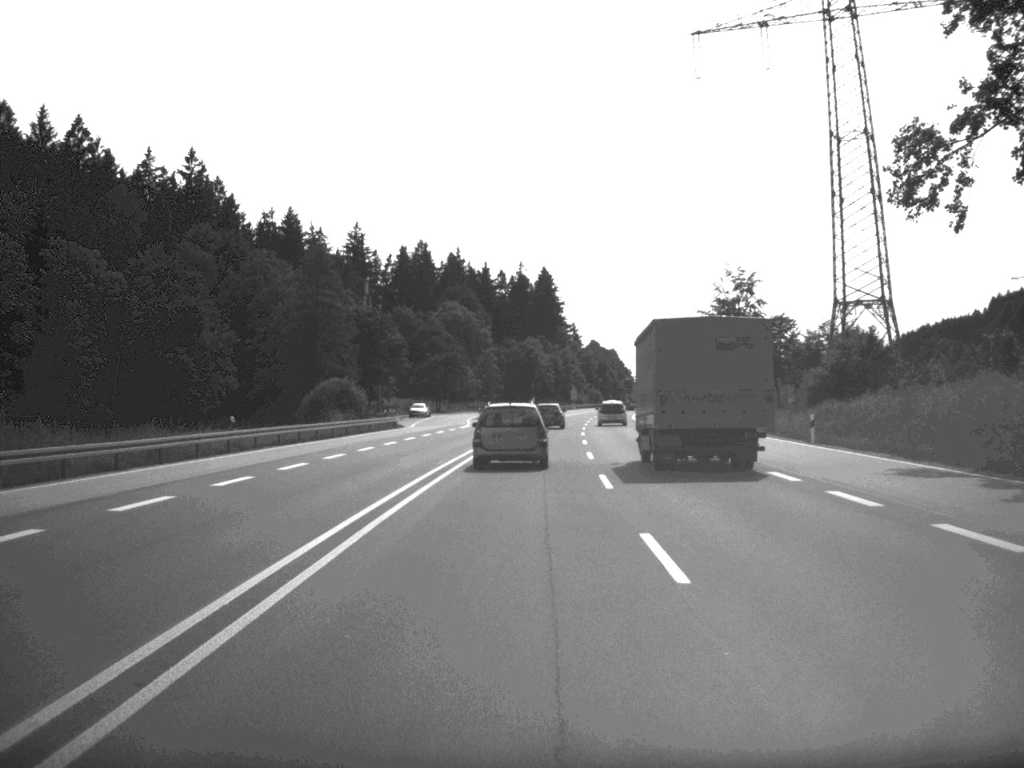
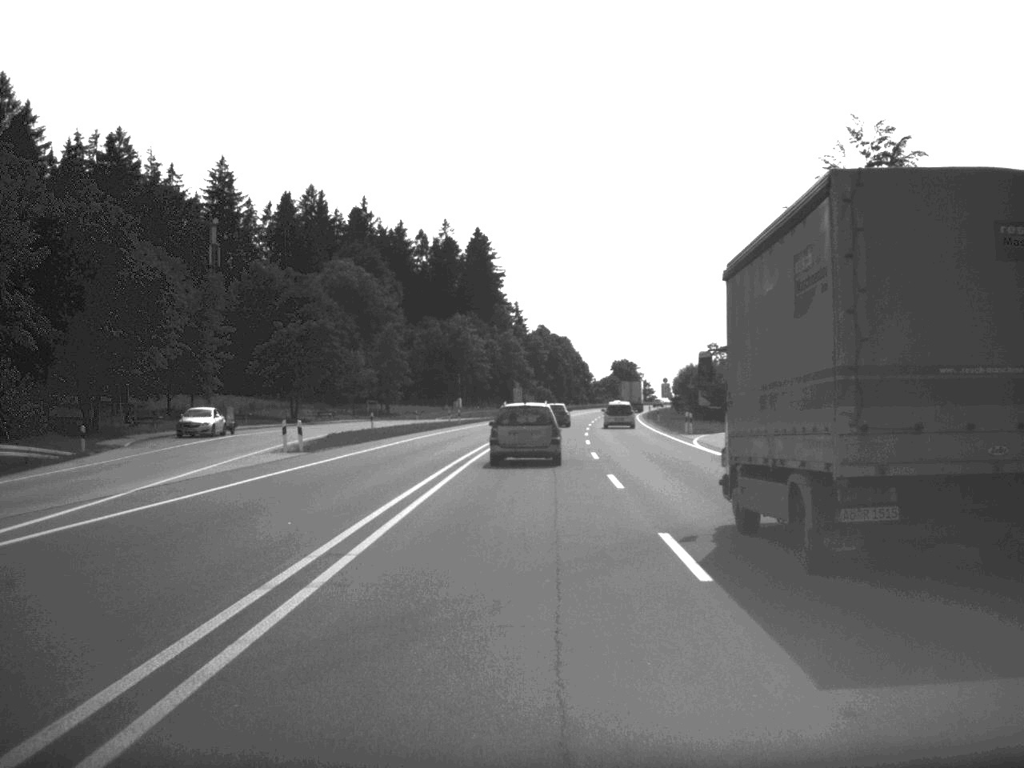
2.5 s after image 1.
(+1.7, +71.0) m; +3°
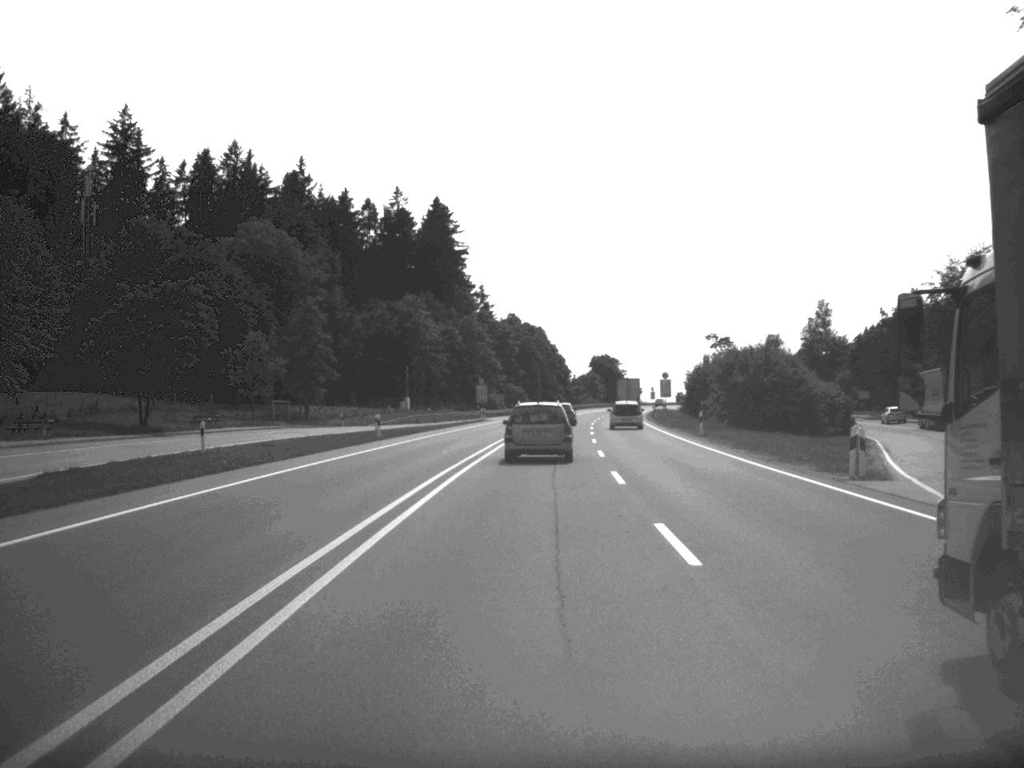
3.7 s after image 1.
(+0.4, +34.5) m; +1°
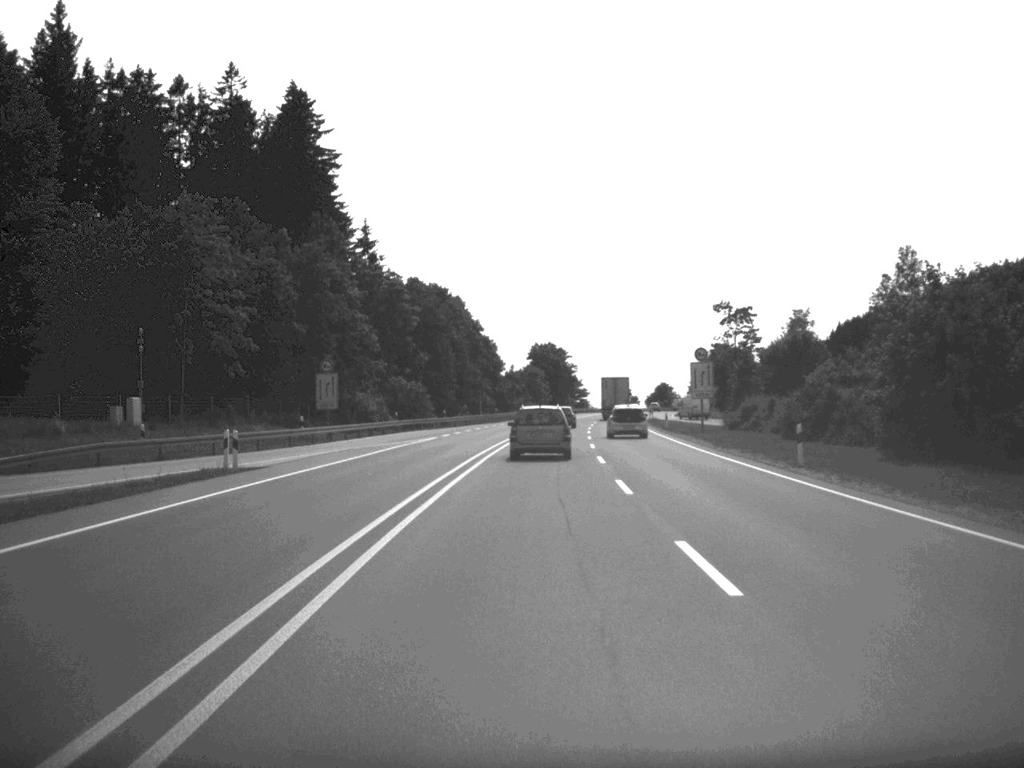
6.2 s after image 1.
(+2.0, +72.8) m; +3°
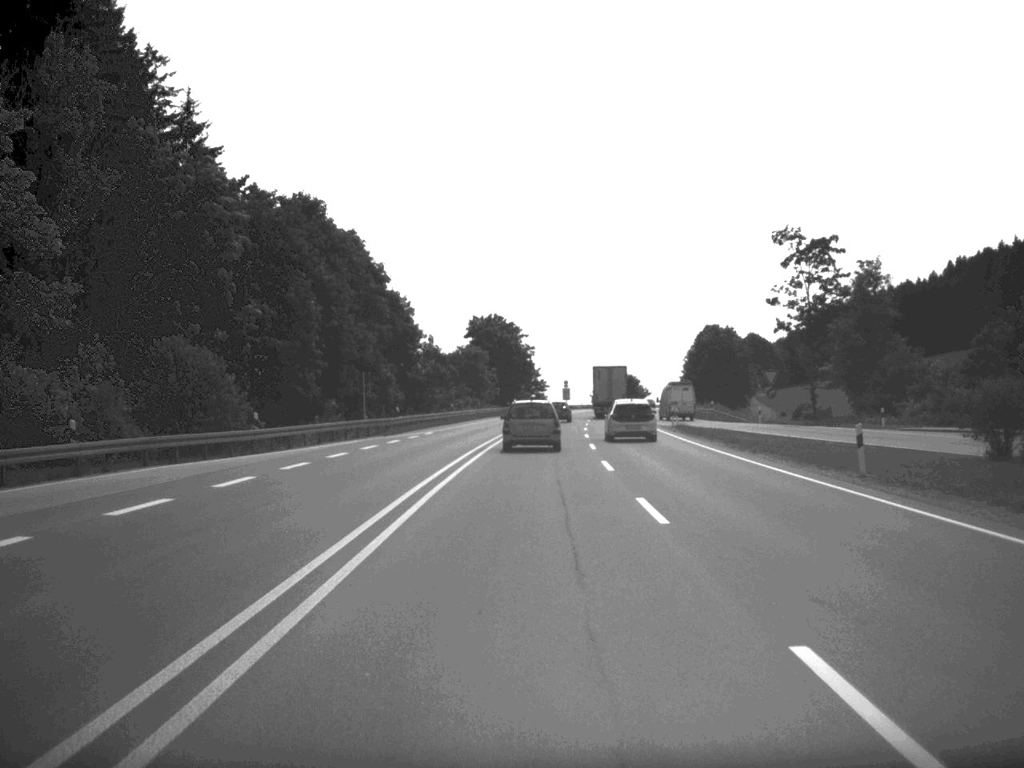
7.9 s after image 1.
(+1.0, +53.7) m; +2°
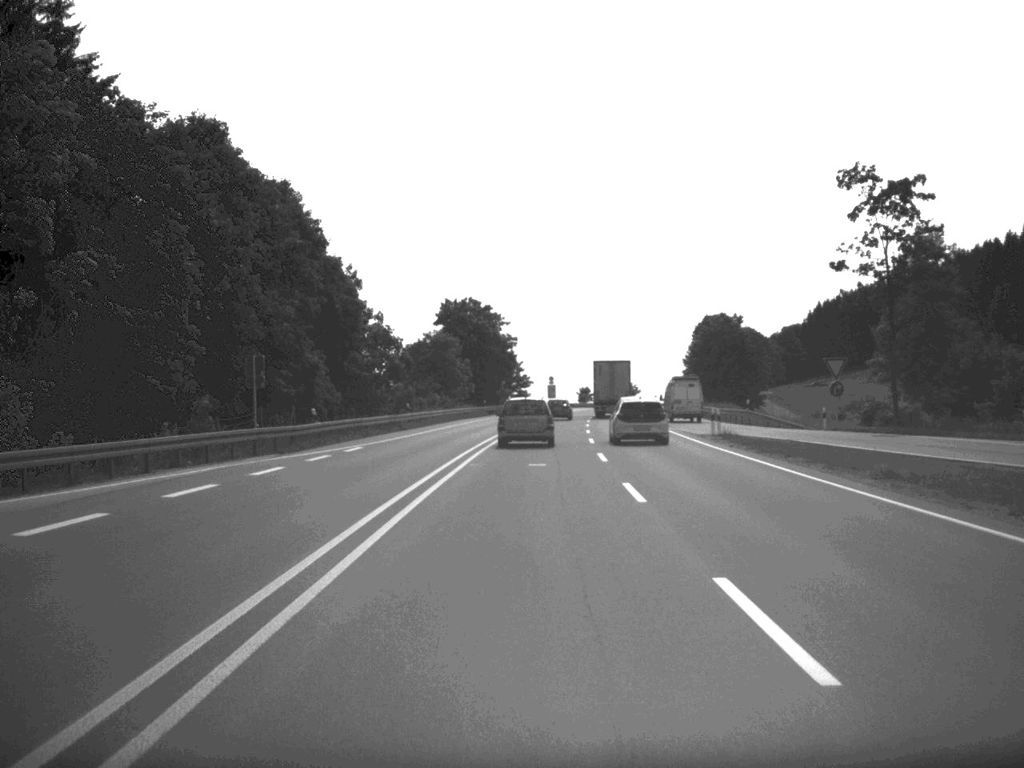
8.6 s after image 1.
(+0.1, +20.8) m; +1°
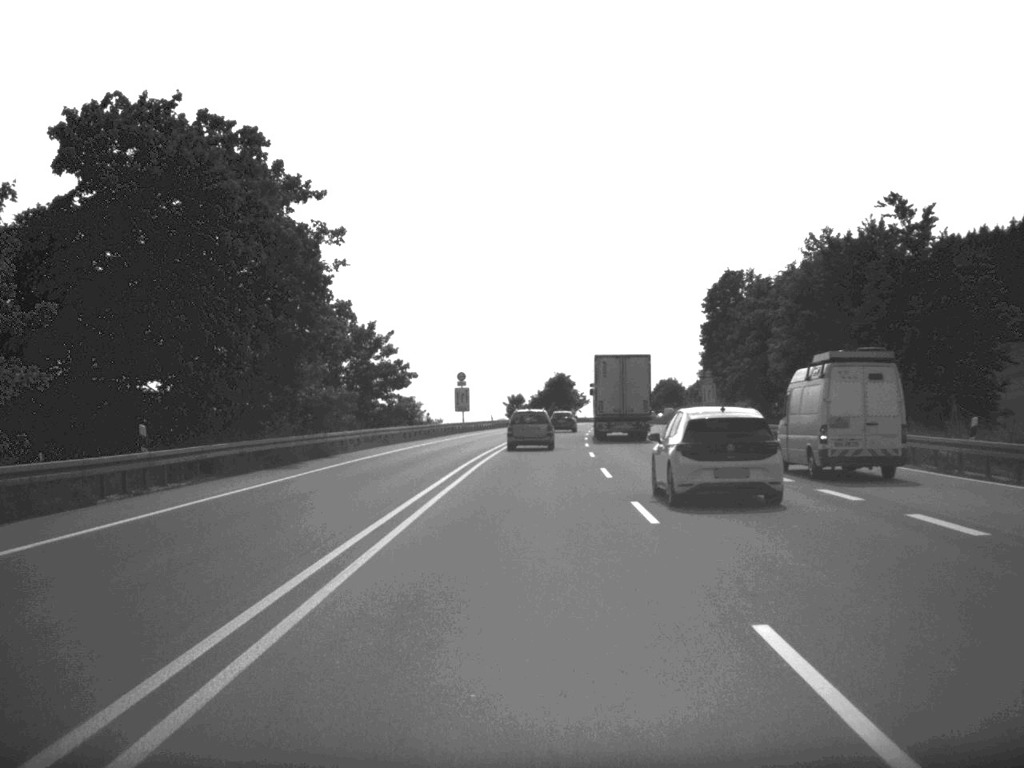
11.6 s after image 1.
(+2.6, +84.7) m; +3°
